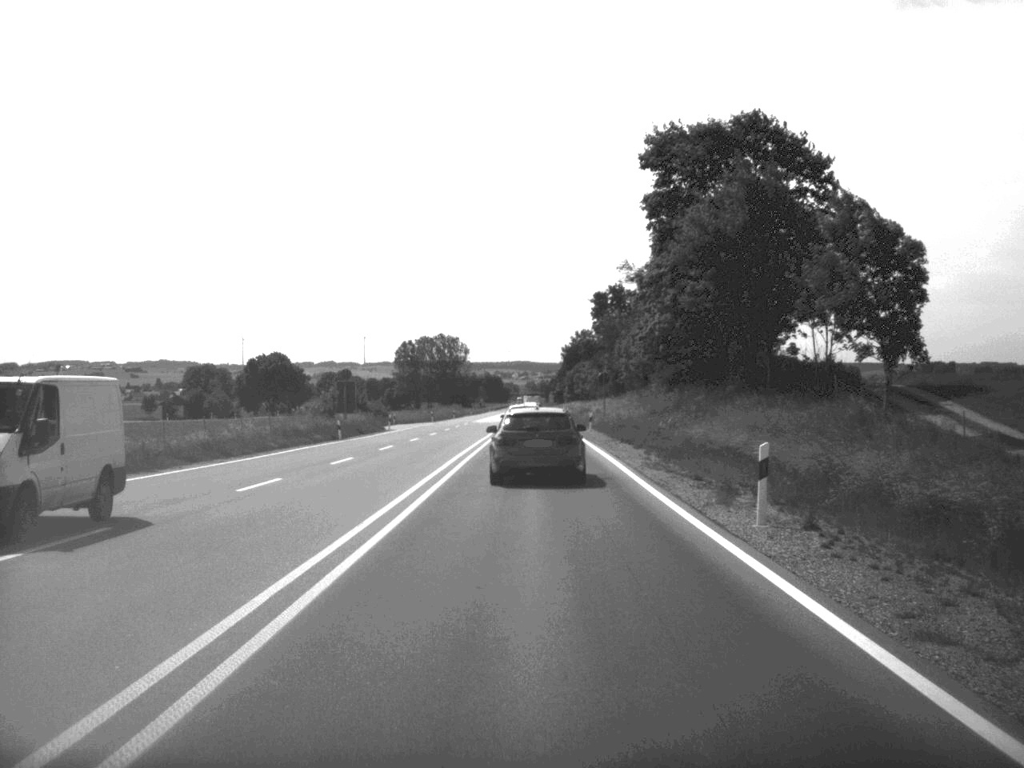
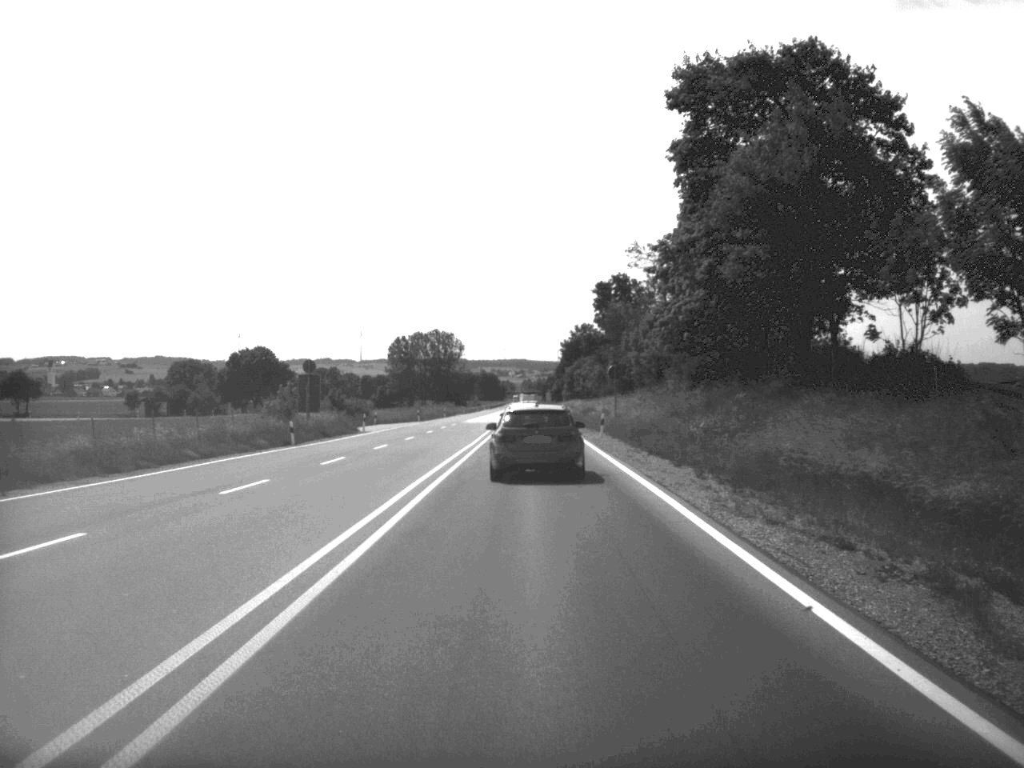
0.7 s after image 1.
(0.0, +12.4) m; 0°
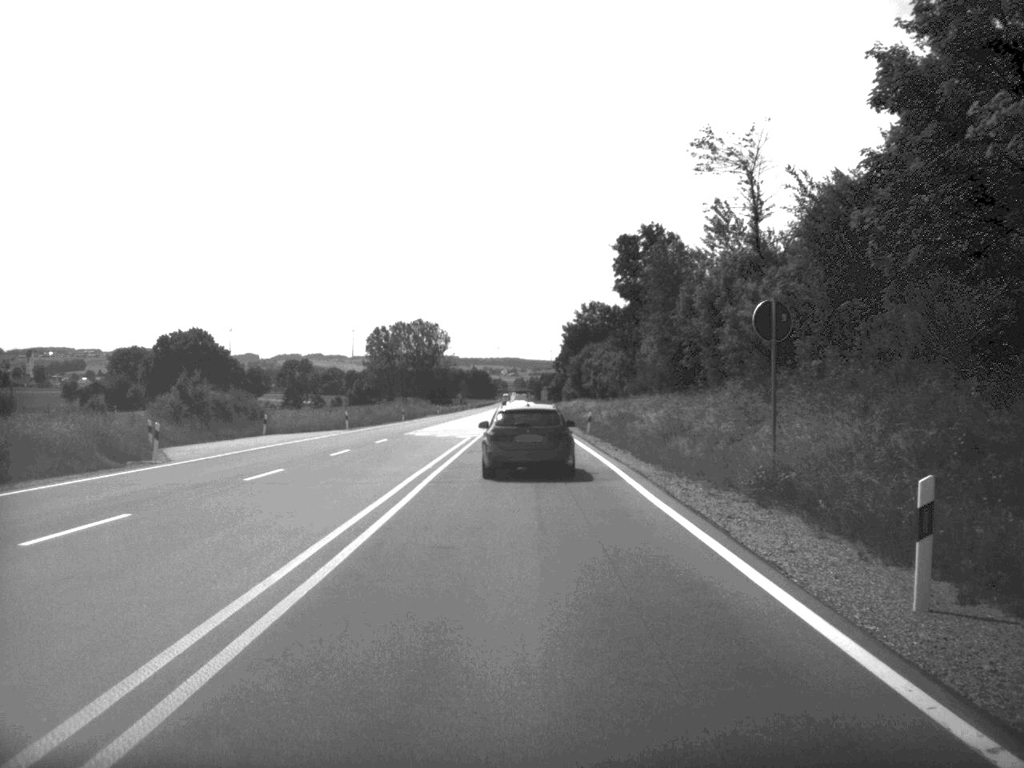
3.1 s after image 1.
(+0.1, +43.2) m; 0°
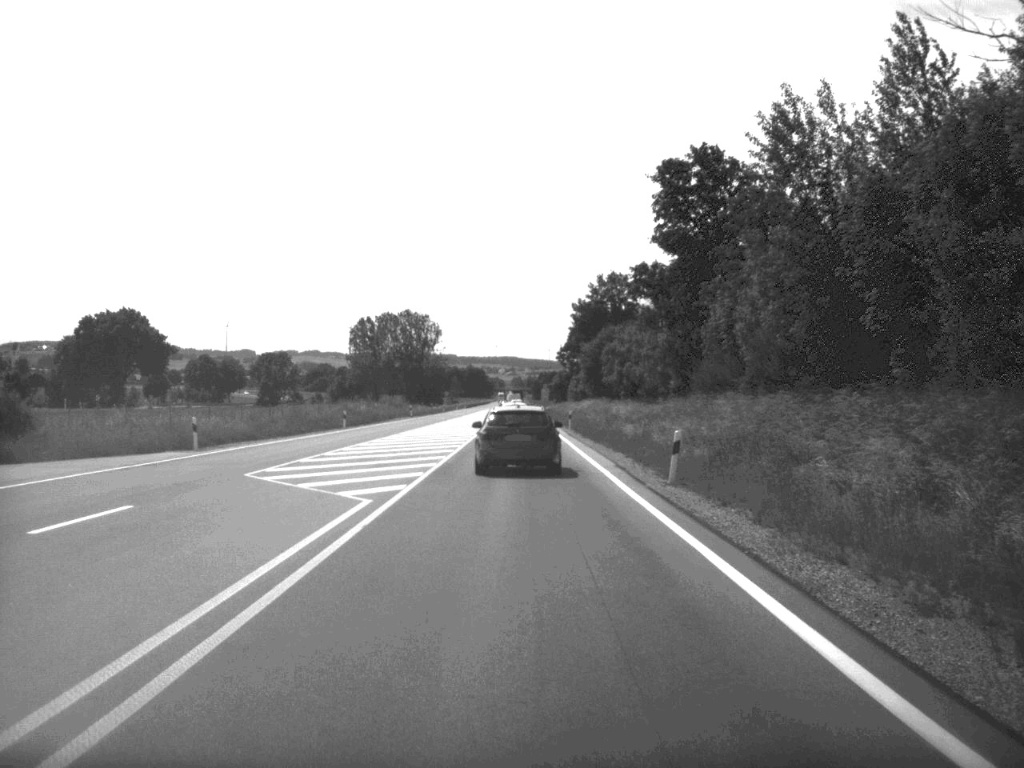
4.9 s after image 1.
(0.0, +34.9) m; 0°
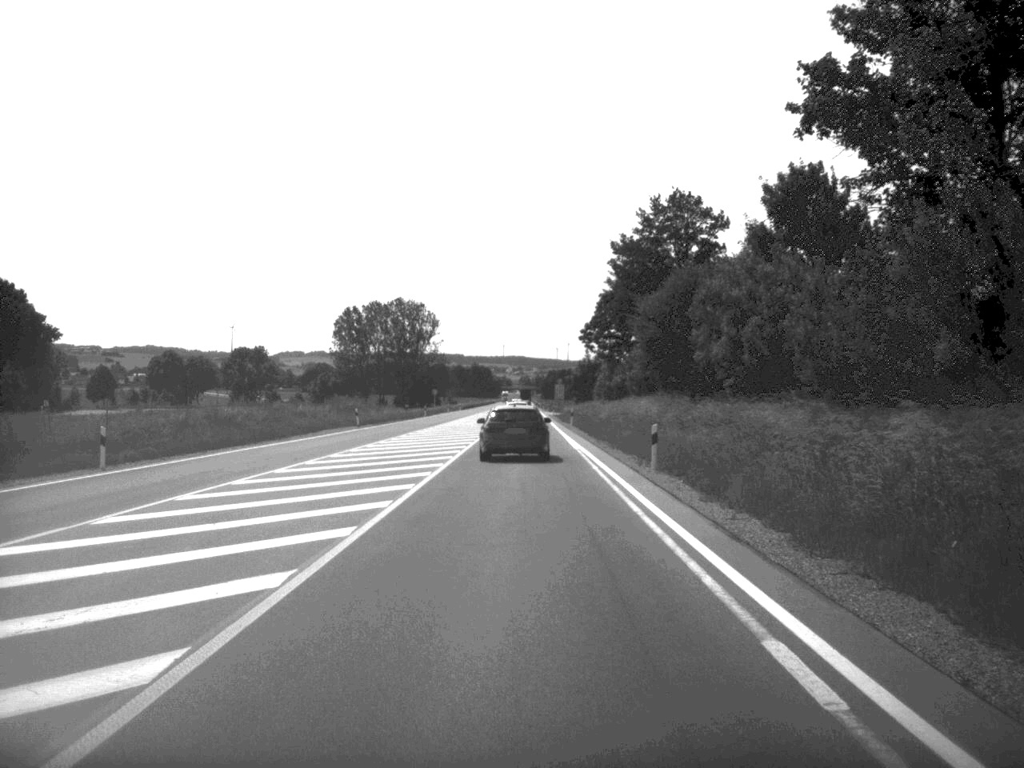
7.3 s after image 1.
(-0.2, +44.8) m; 0°
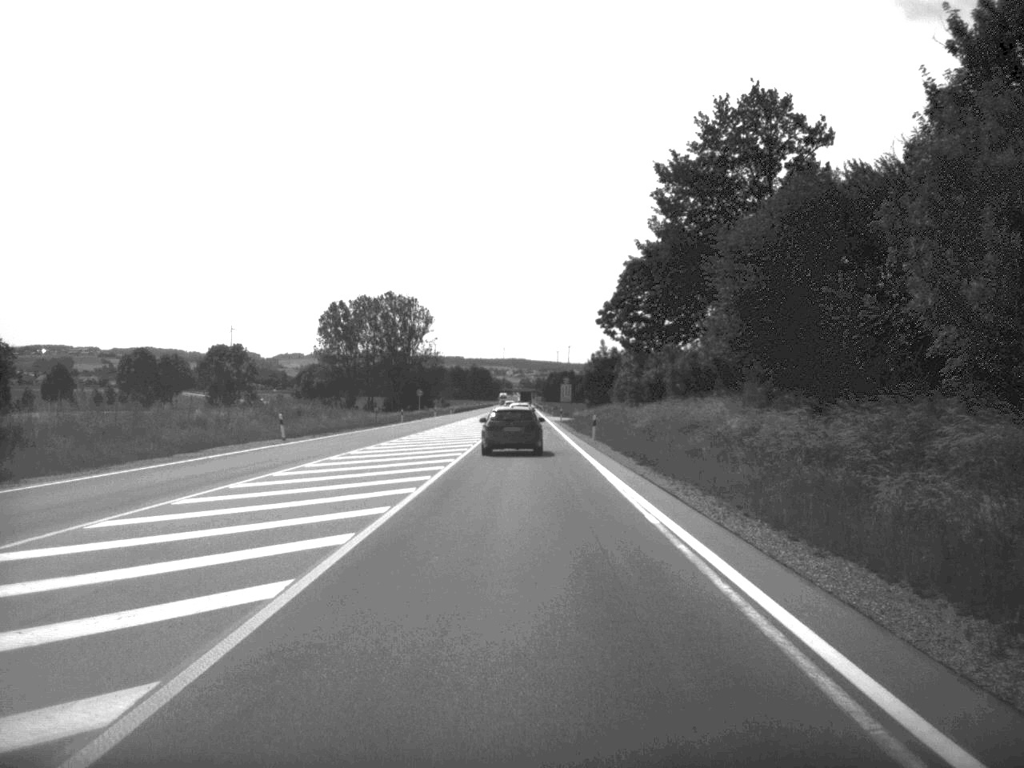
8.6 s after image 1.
(0.0, +24.8) m; 0°
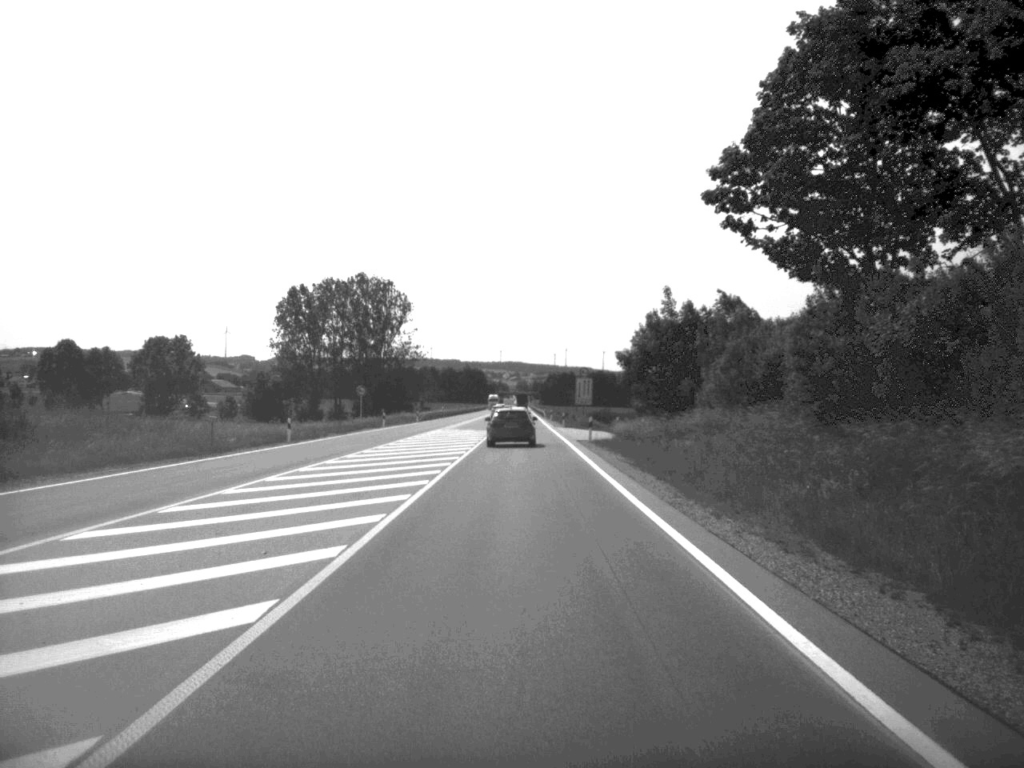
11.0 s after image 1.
(0.0, +49.5) m; 0°
